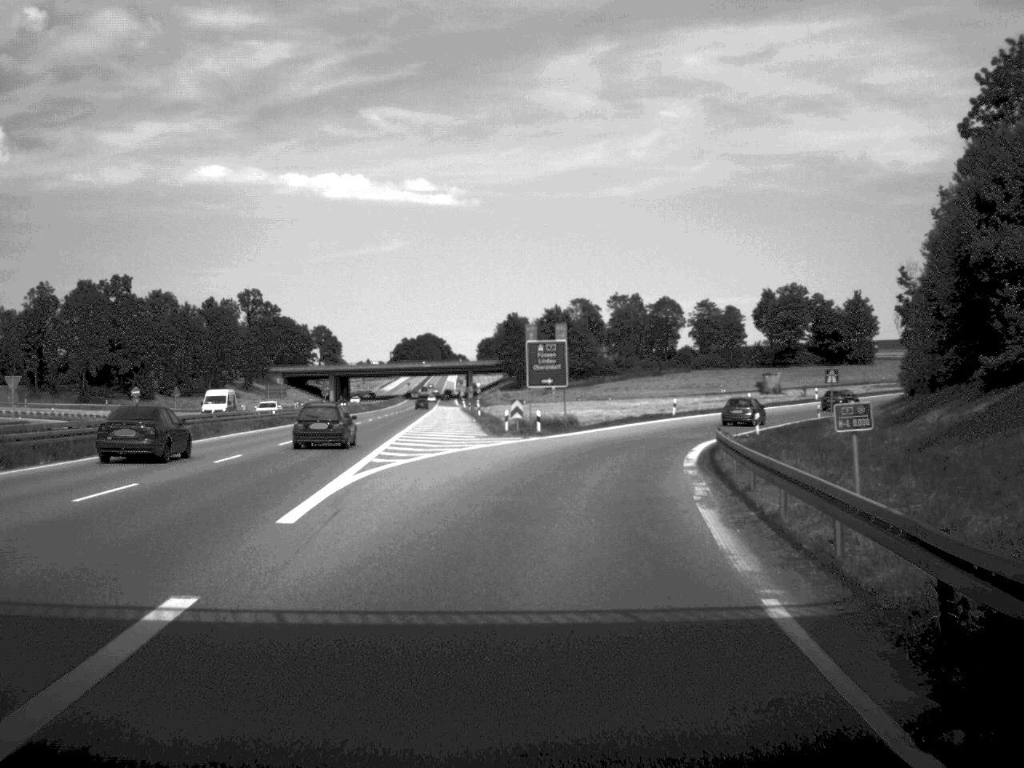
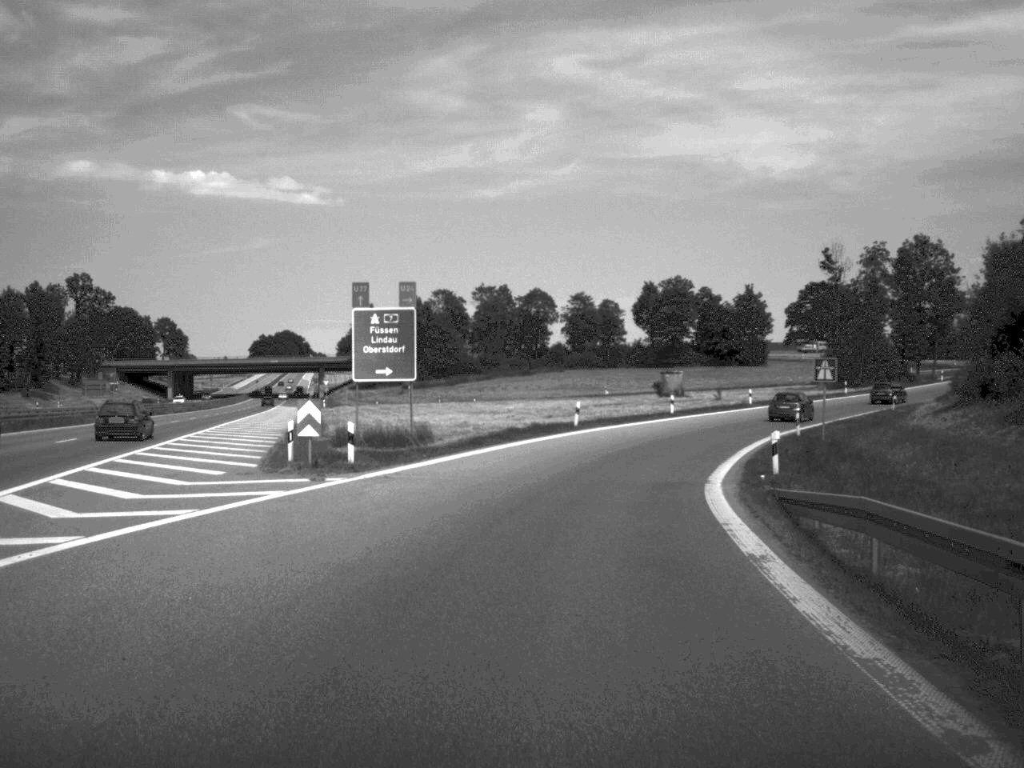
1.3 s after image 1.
(+1.2, +24.8) m; +6°
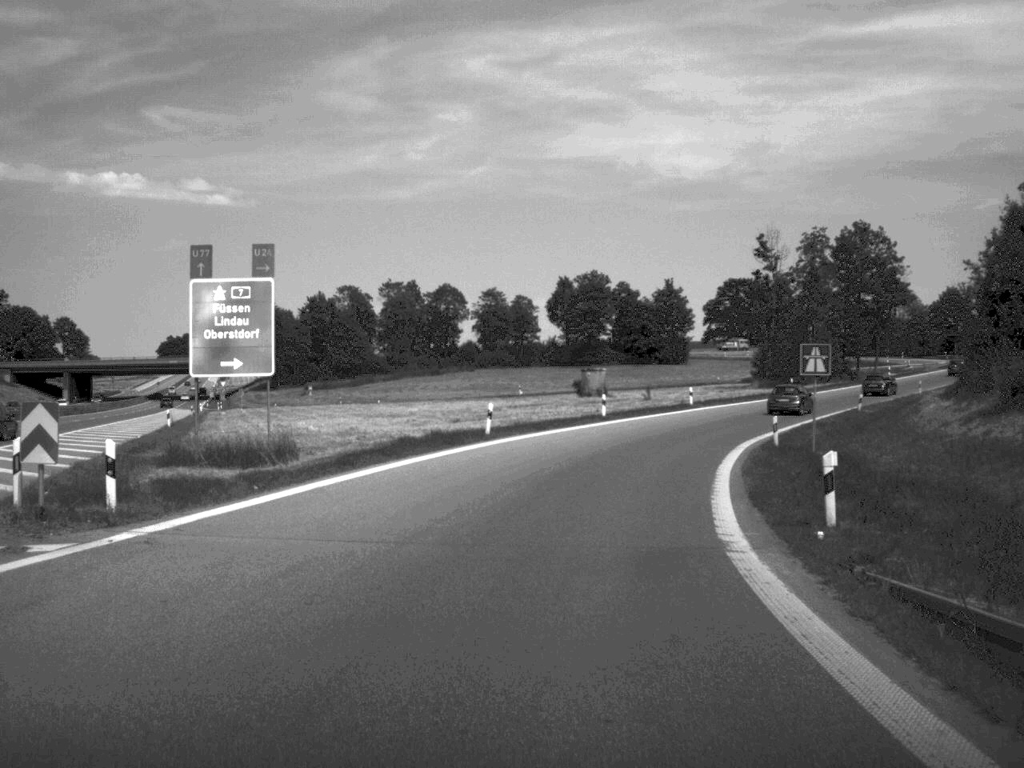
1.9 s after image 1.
(+0.4, +11.0) m; +4°
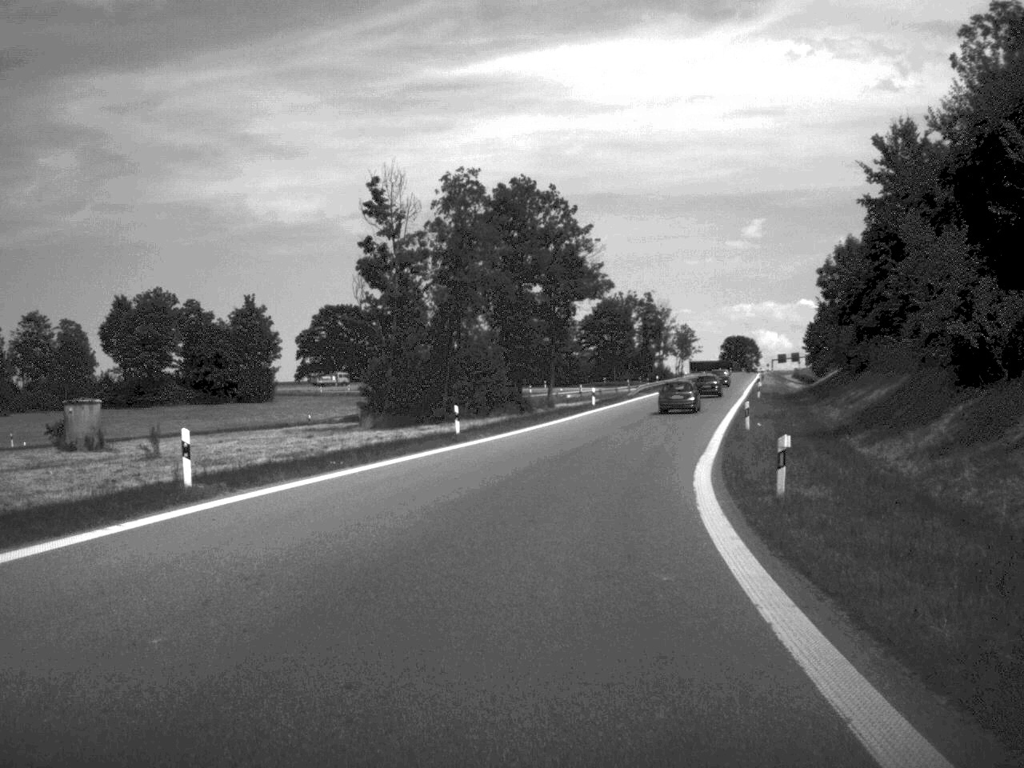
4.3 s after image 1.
(+7.4, +46.4) m; +18°
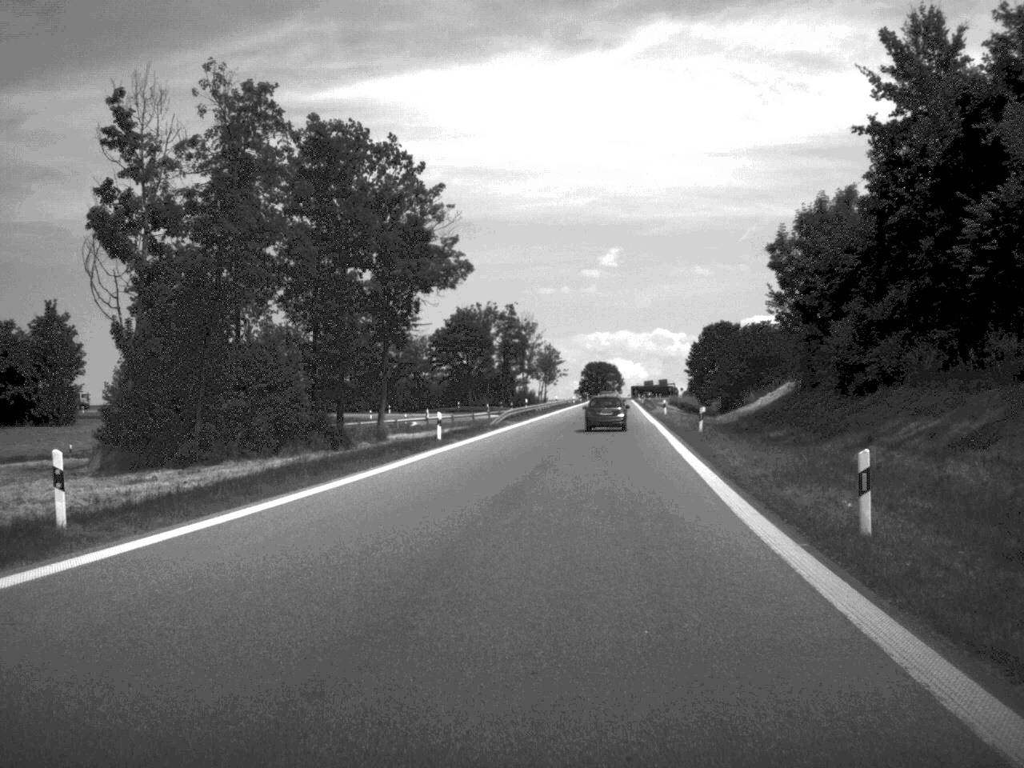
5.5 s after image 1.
(+1.5, +25.4) m; +6°
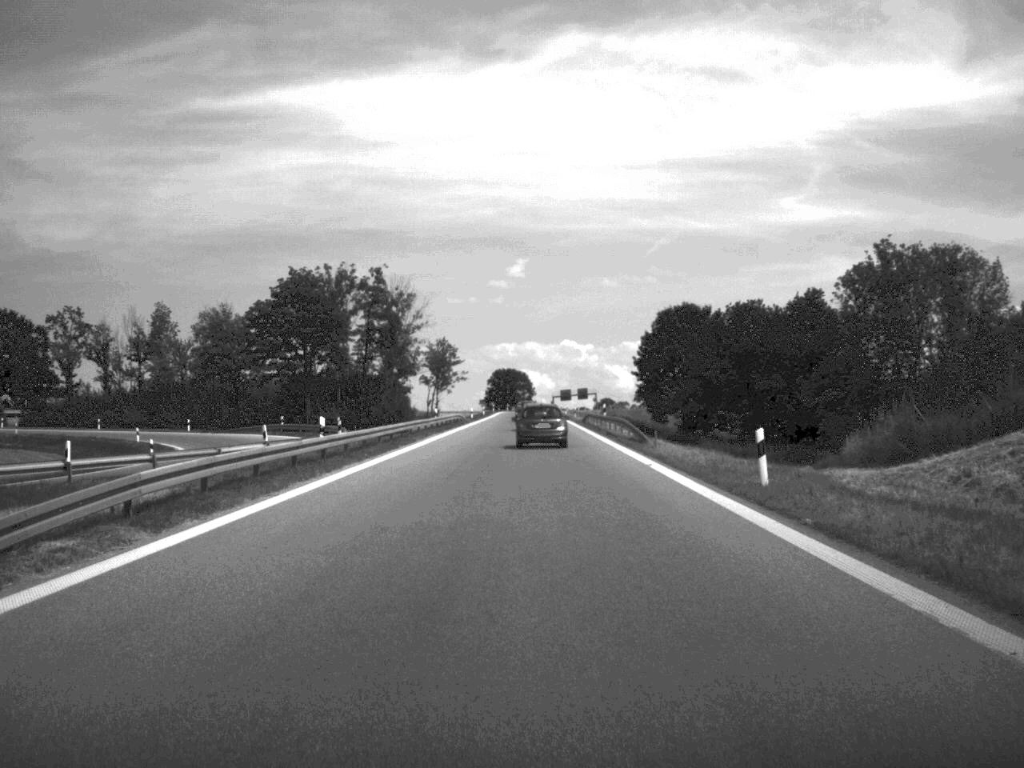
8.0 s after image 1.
(+2.7, +54.5) m; +4°
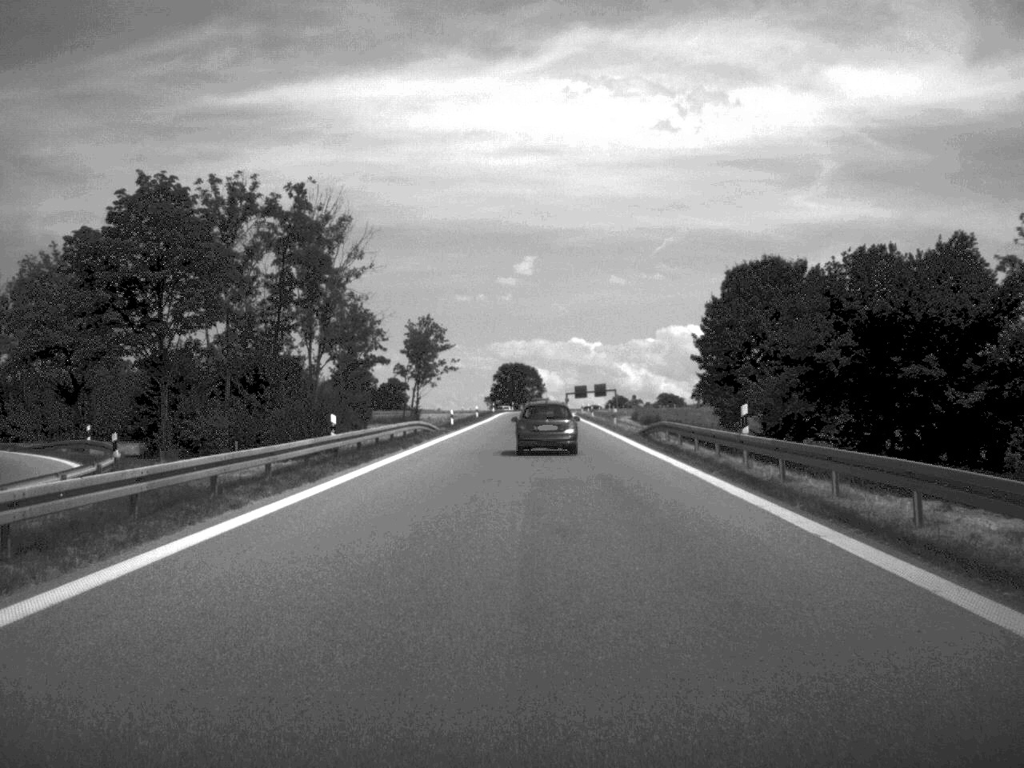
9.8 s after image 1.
(-0.2, +40.4) m; 0°
